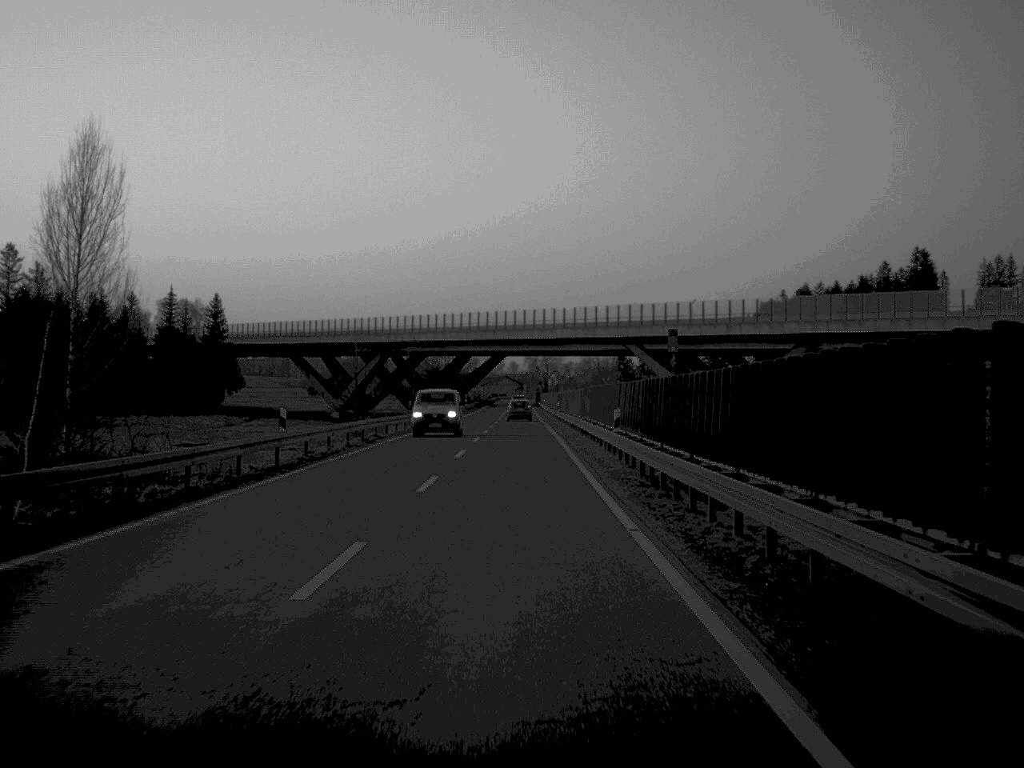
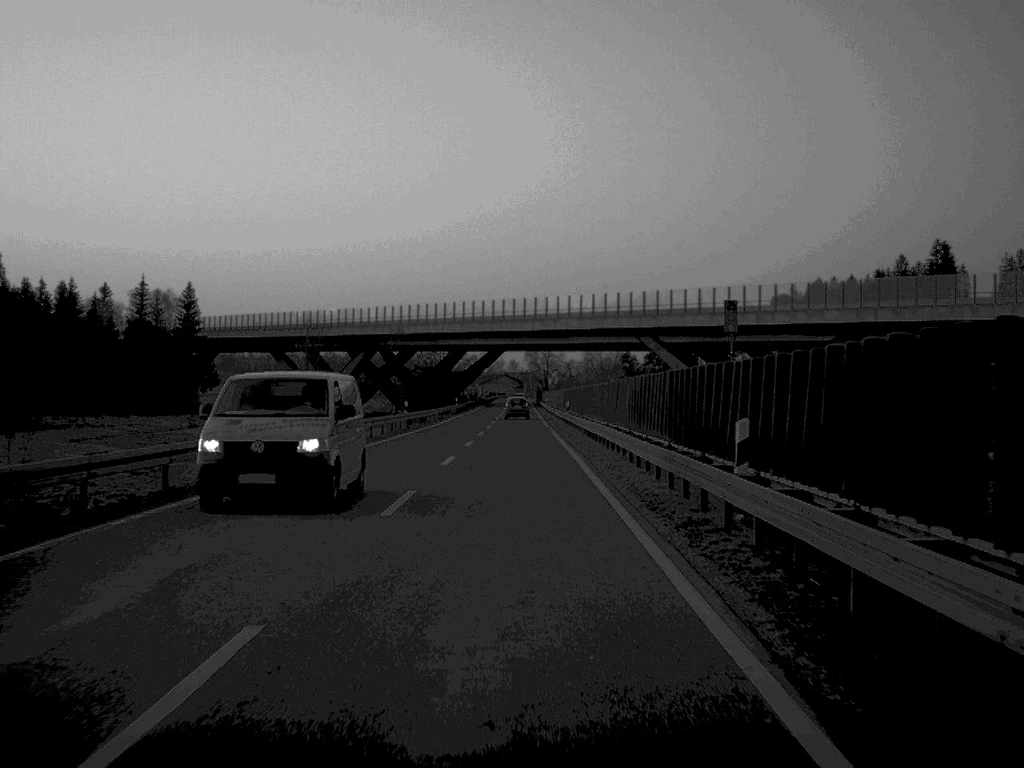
(0.0, +17.4) m; 0°
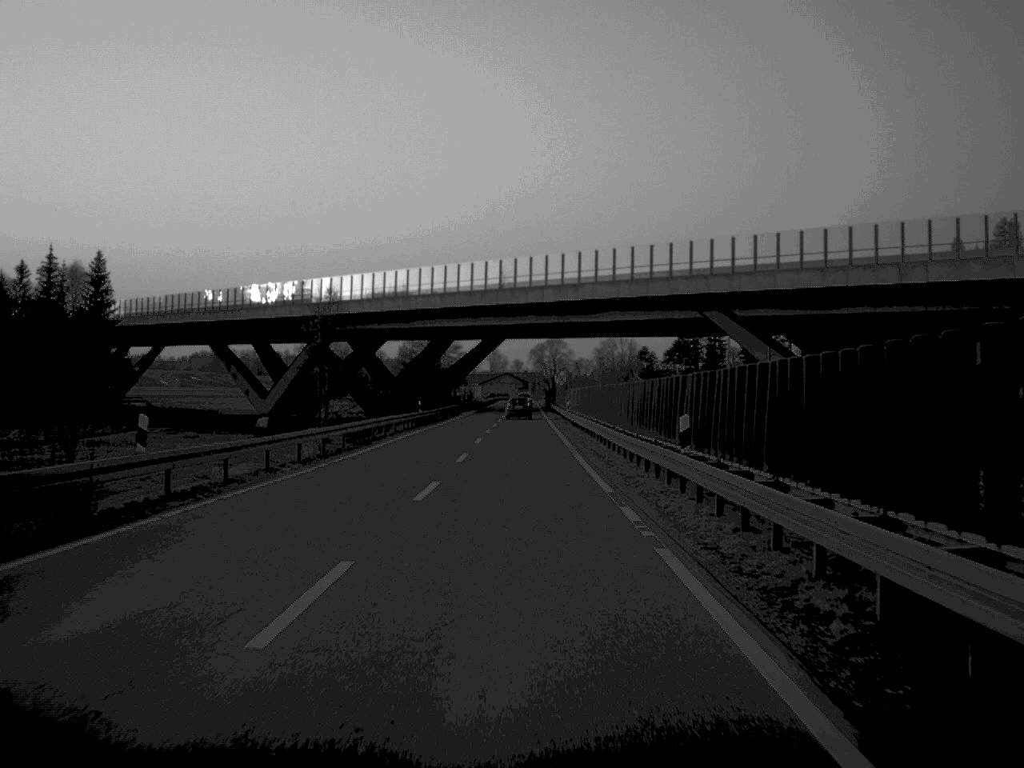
(-0.1, +44.1) m; 0°
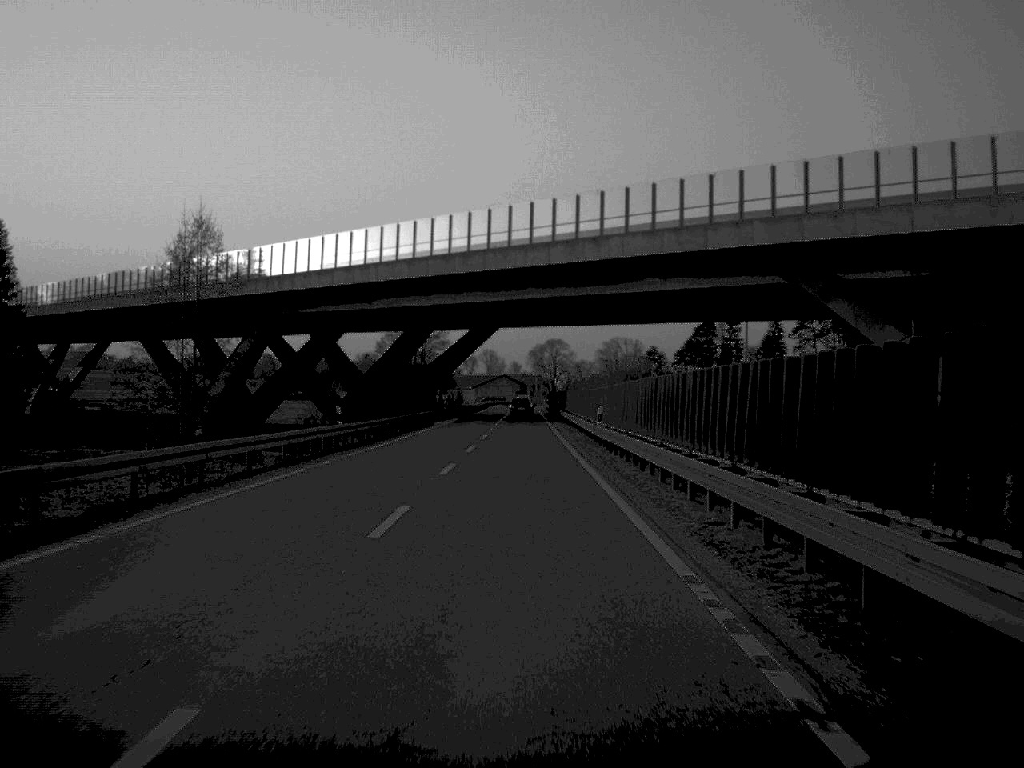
(0.0, +29.6) m; 0°
